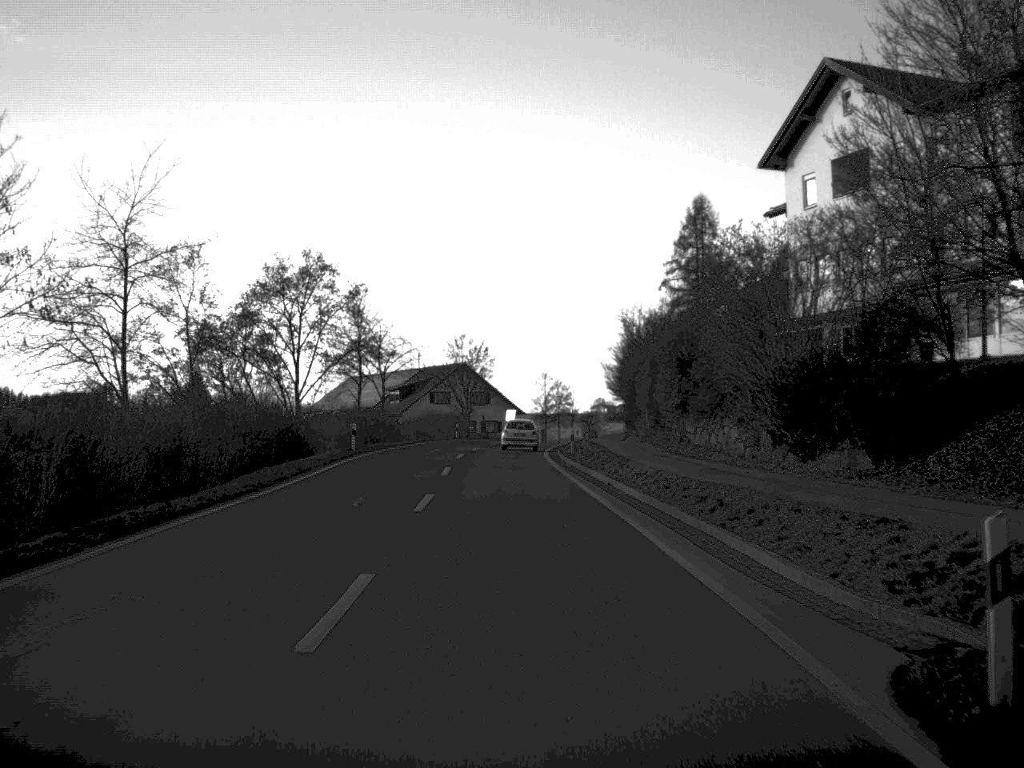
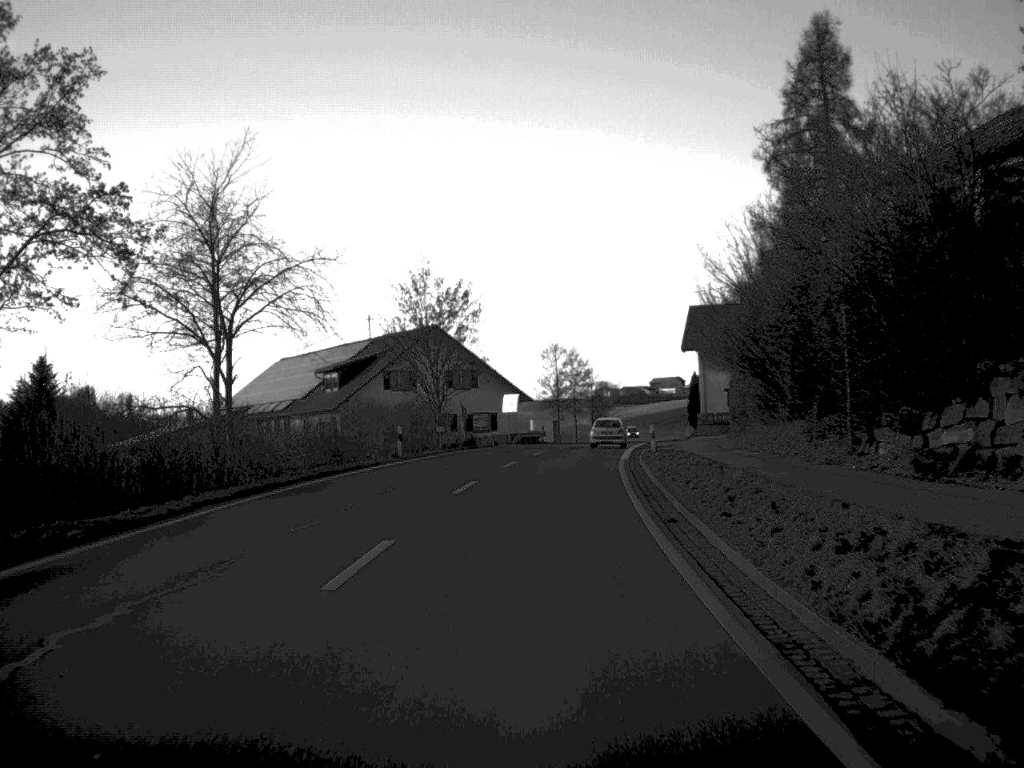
(-0.6, +44.7) m; 0°
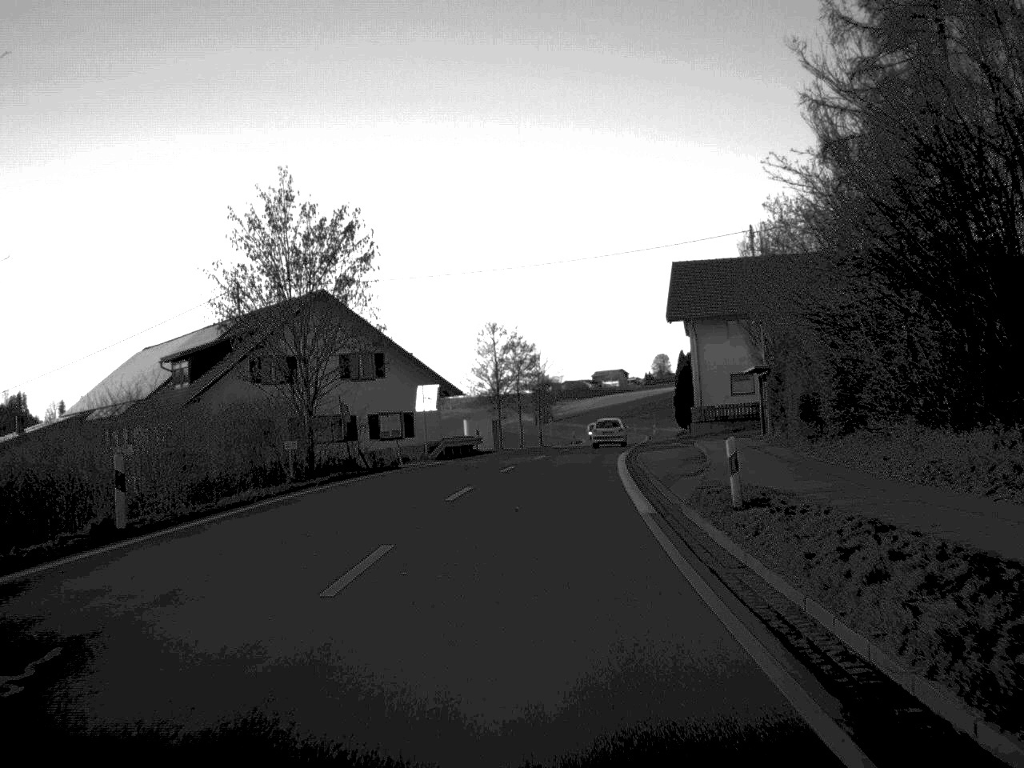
(+0.5, +24.0) m; +3°
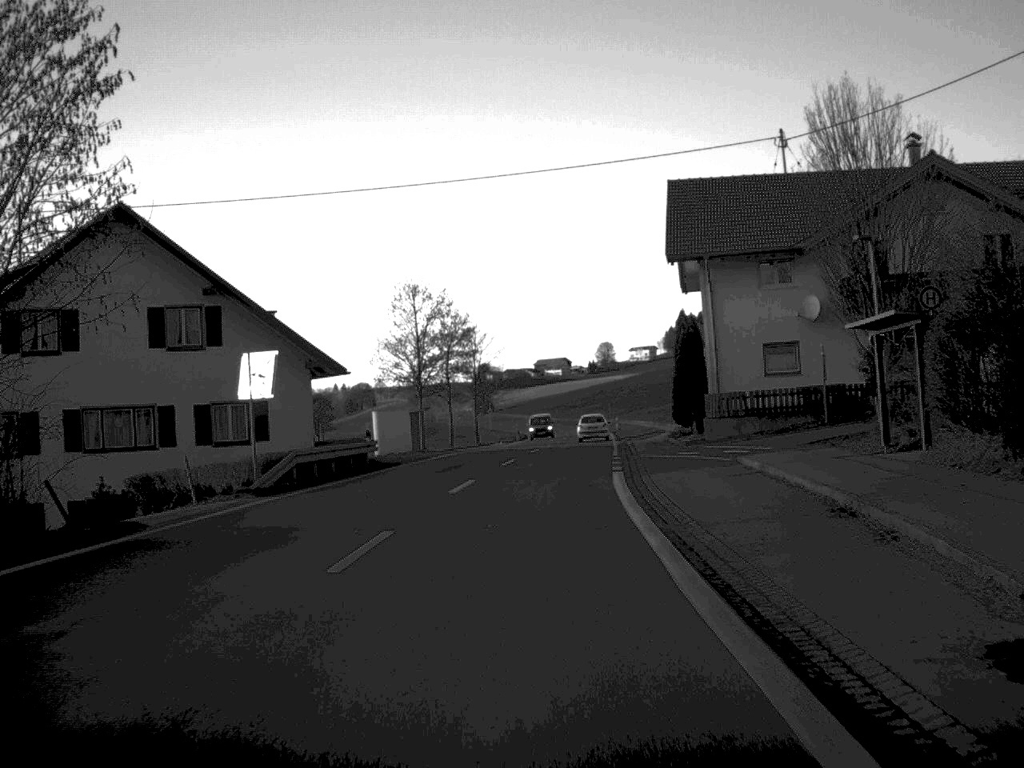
(+0.5, +22.5) m; +3°
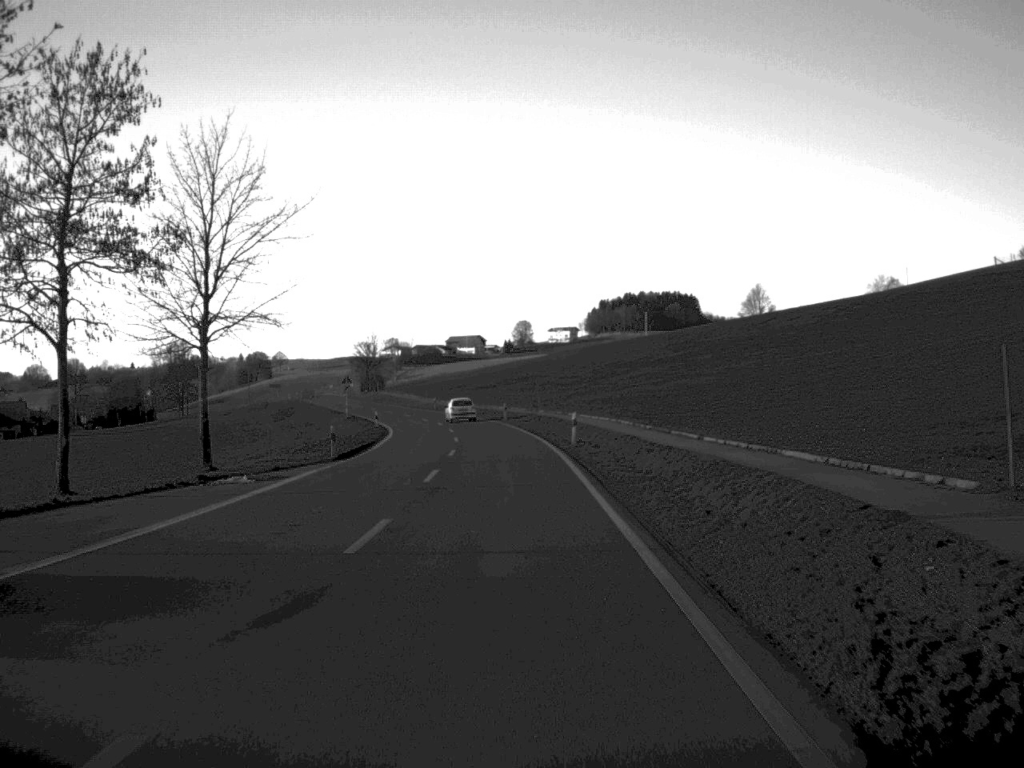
(+2.4, +57.3) m; +4°
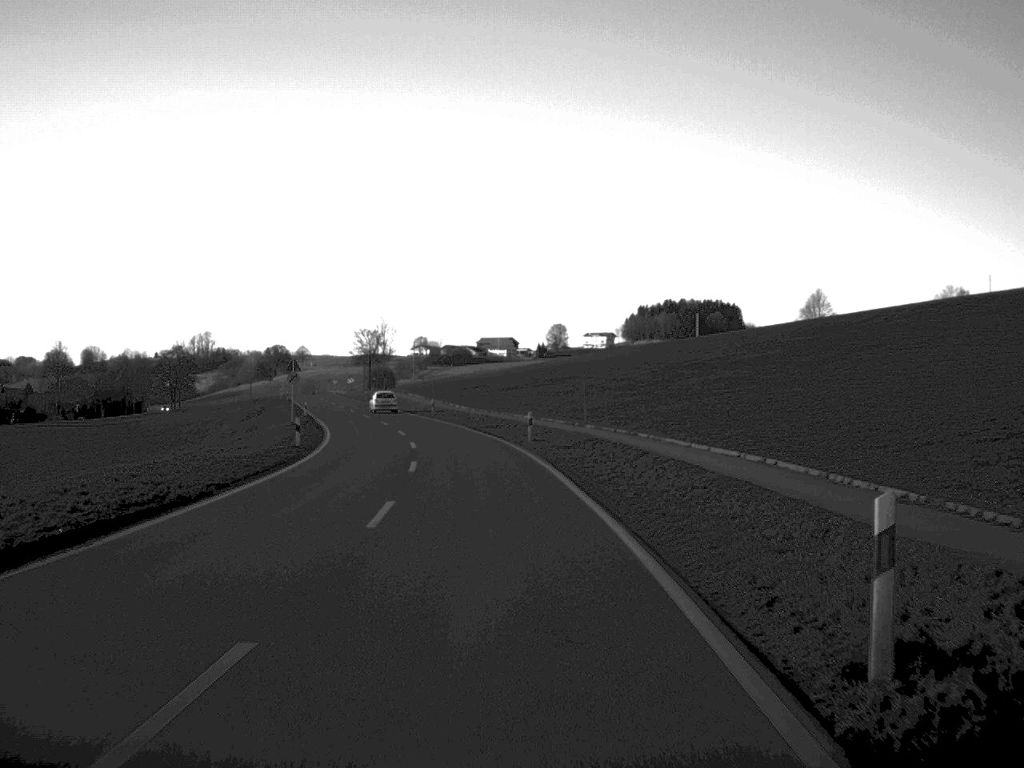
(-0.3, +33.1) m; -2°
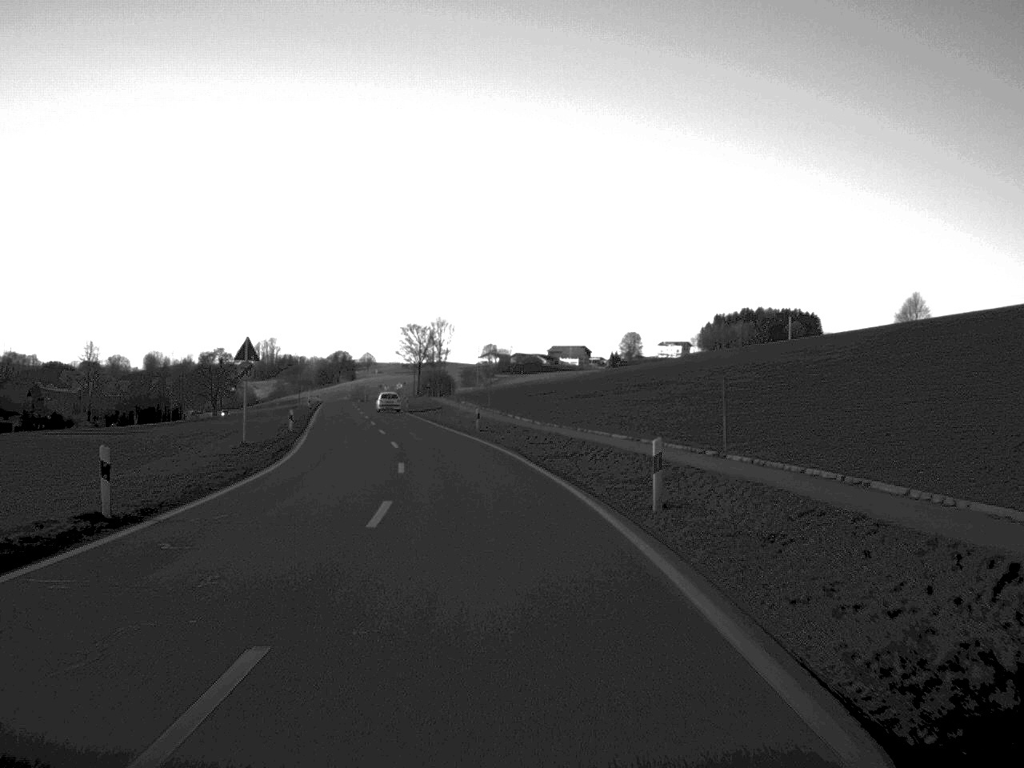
(-0.6, +24.2) m; -3°
